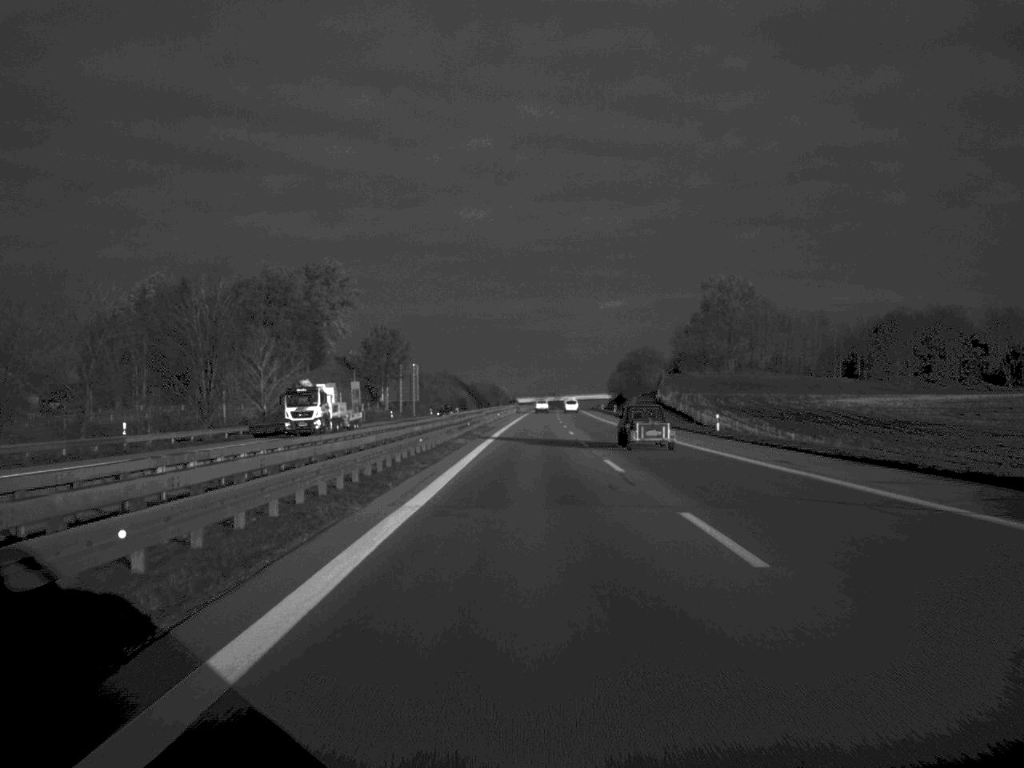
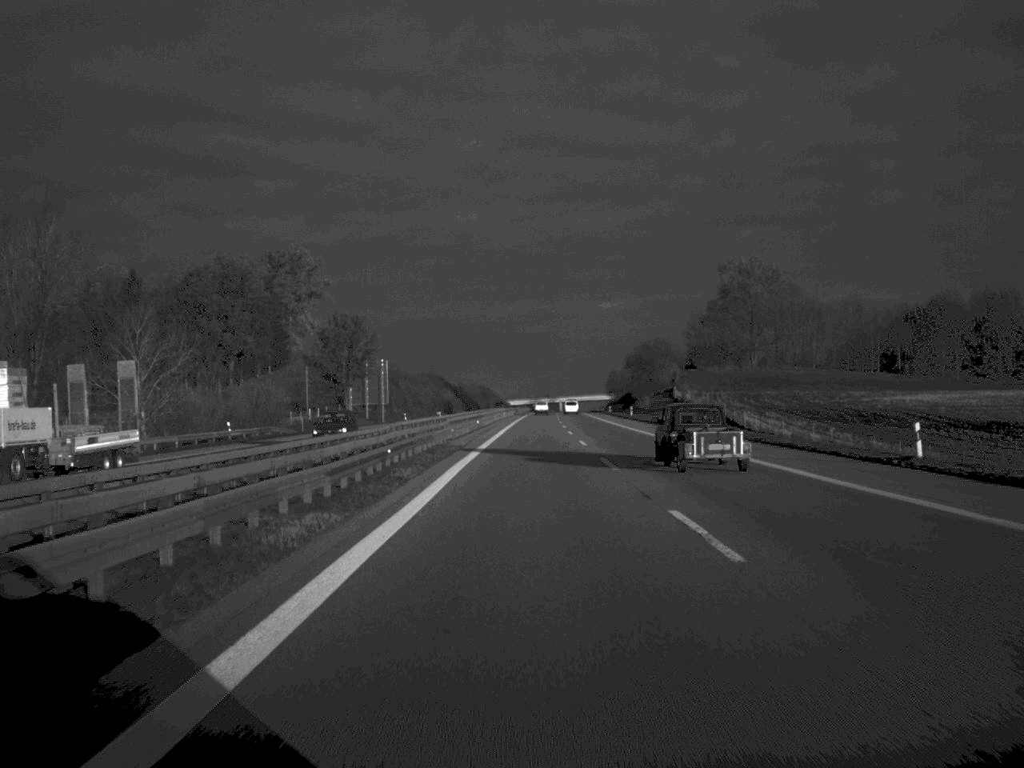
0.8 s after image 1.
(+0.1, +34.5) m; 0°
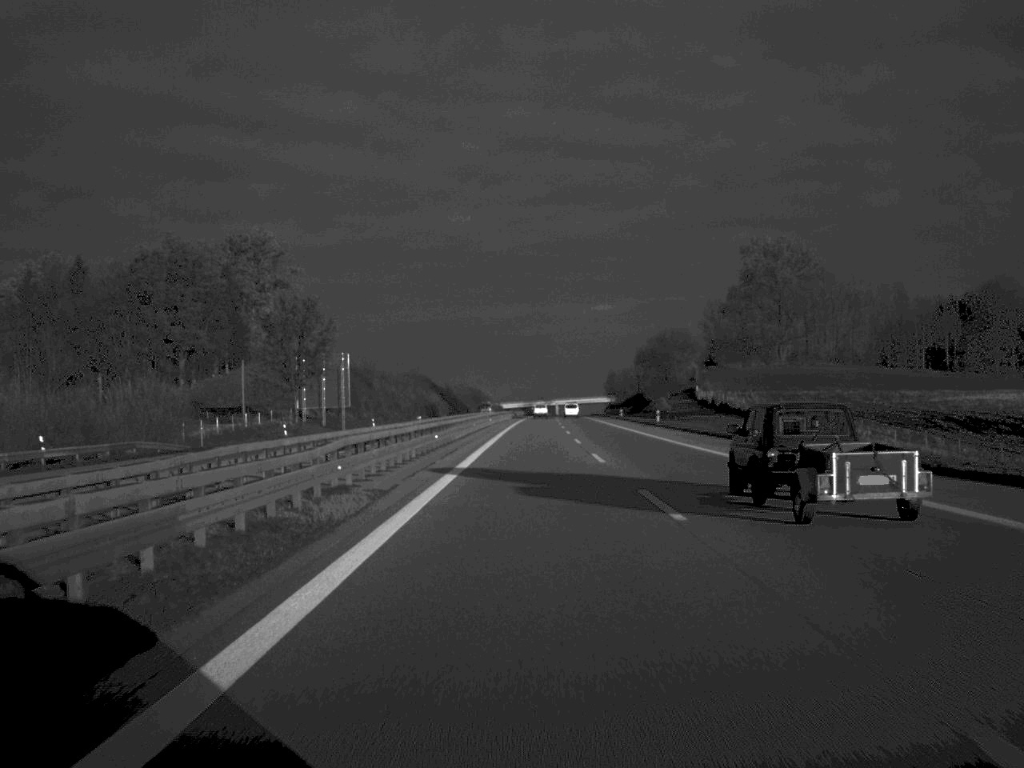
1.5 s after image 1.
(+0.1, +31.4) m; 0°
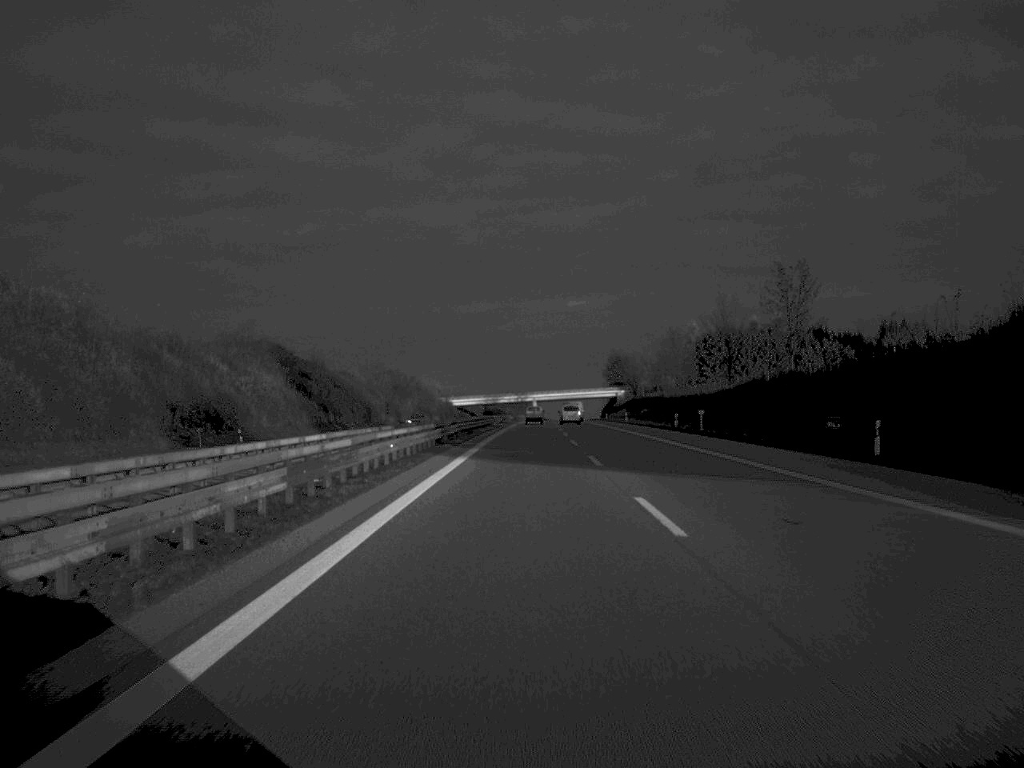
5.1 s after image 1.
(+2.0, +163.9) m; +1°
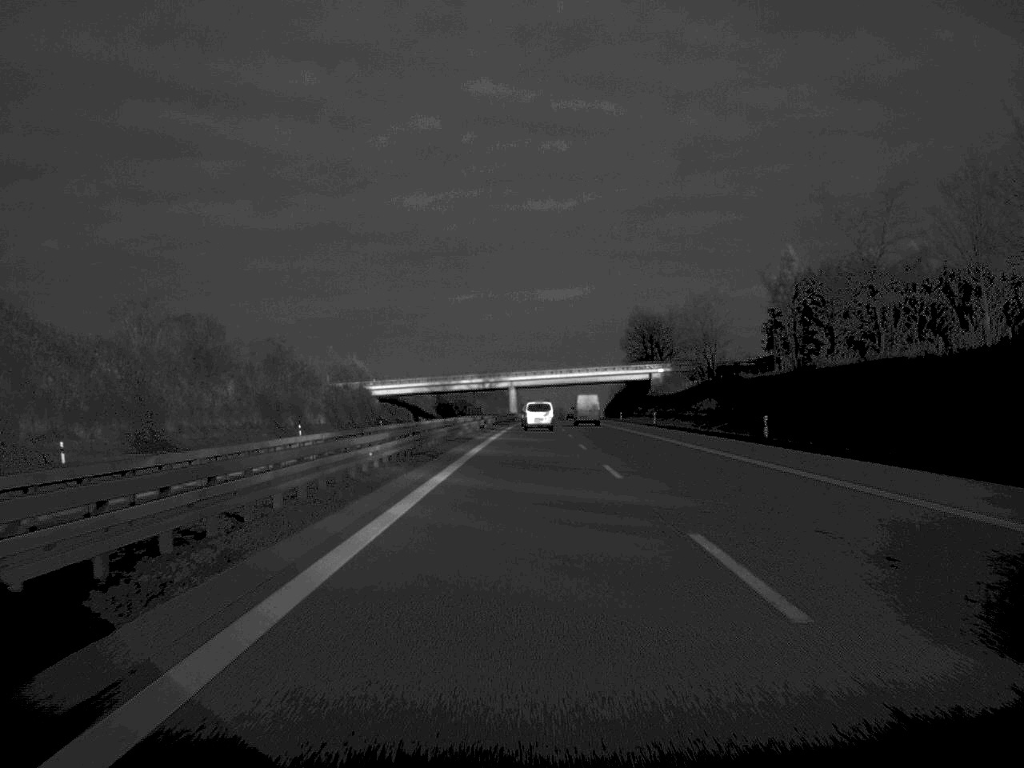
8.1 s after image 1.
(+0.9, +131.4) m; +1°
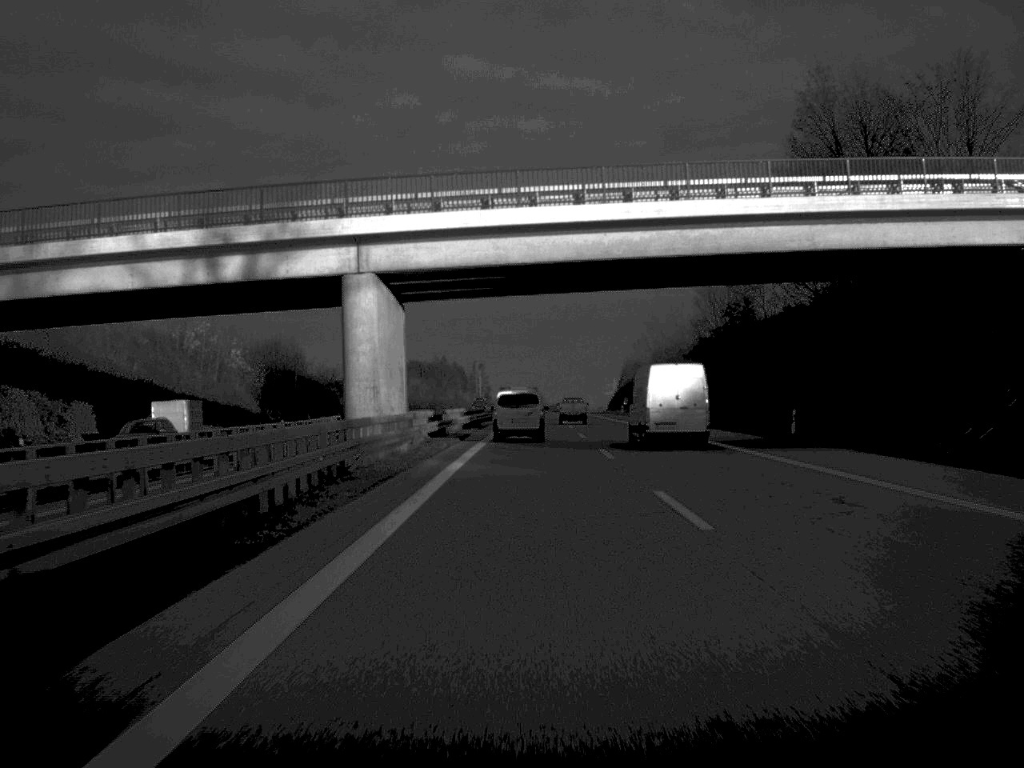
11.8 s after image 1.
(+1.4, +155.3) m; +1°
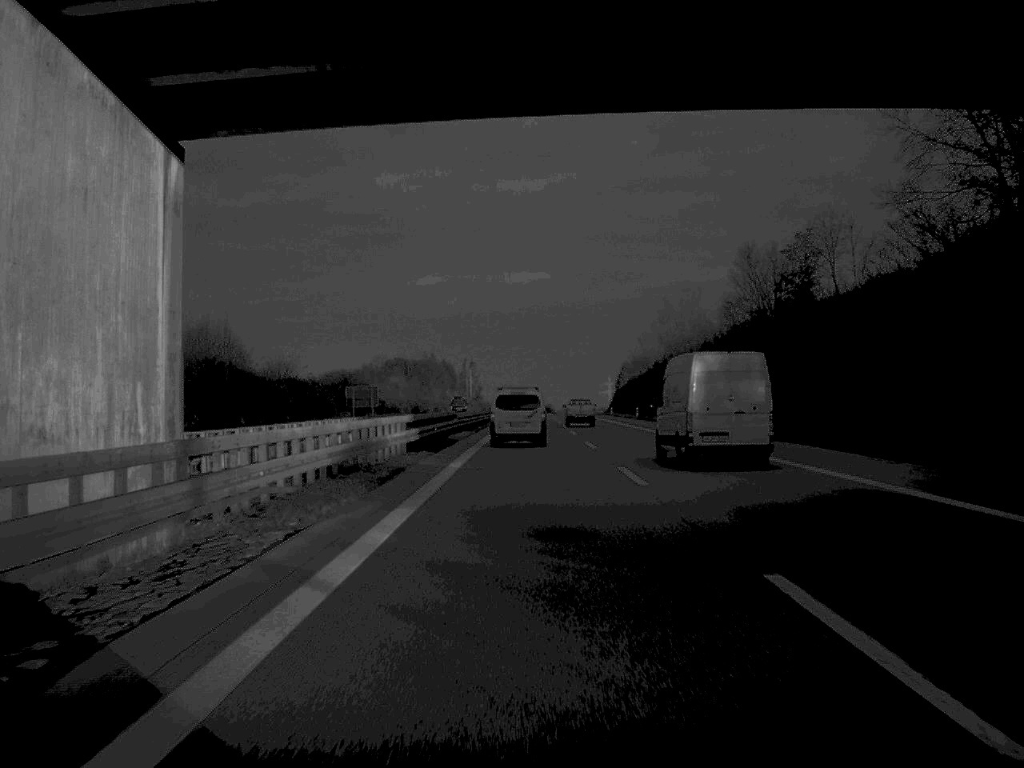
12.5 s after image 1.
(+0.1, +27.8) m; 0°
